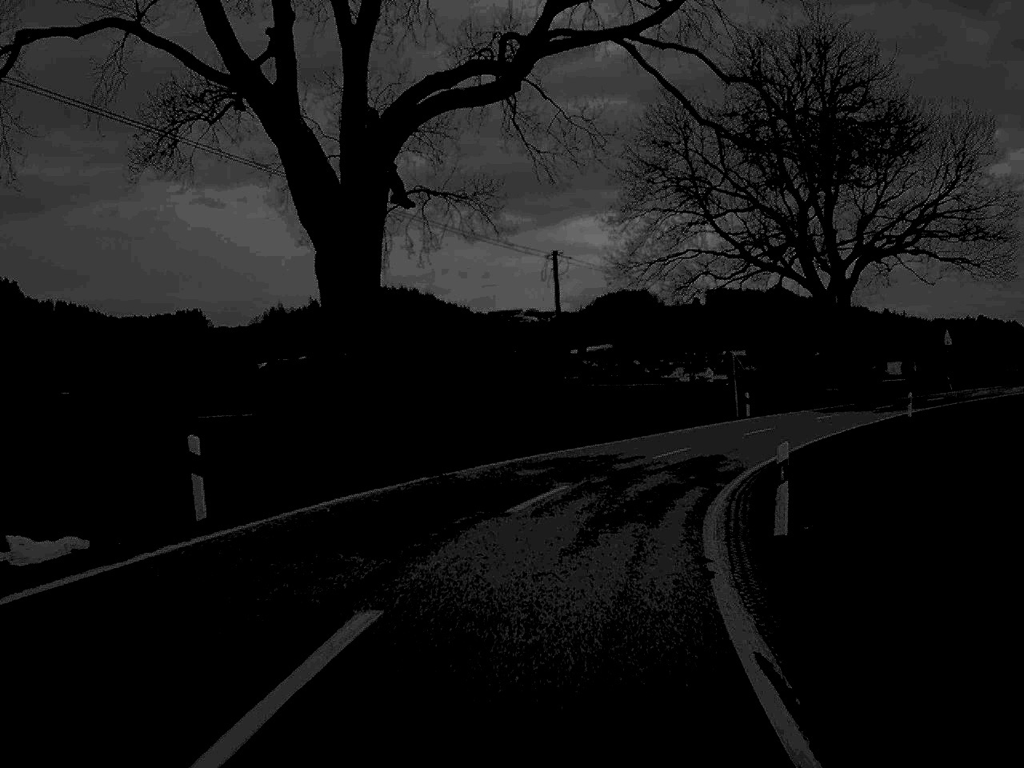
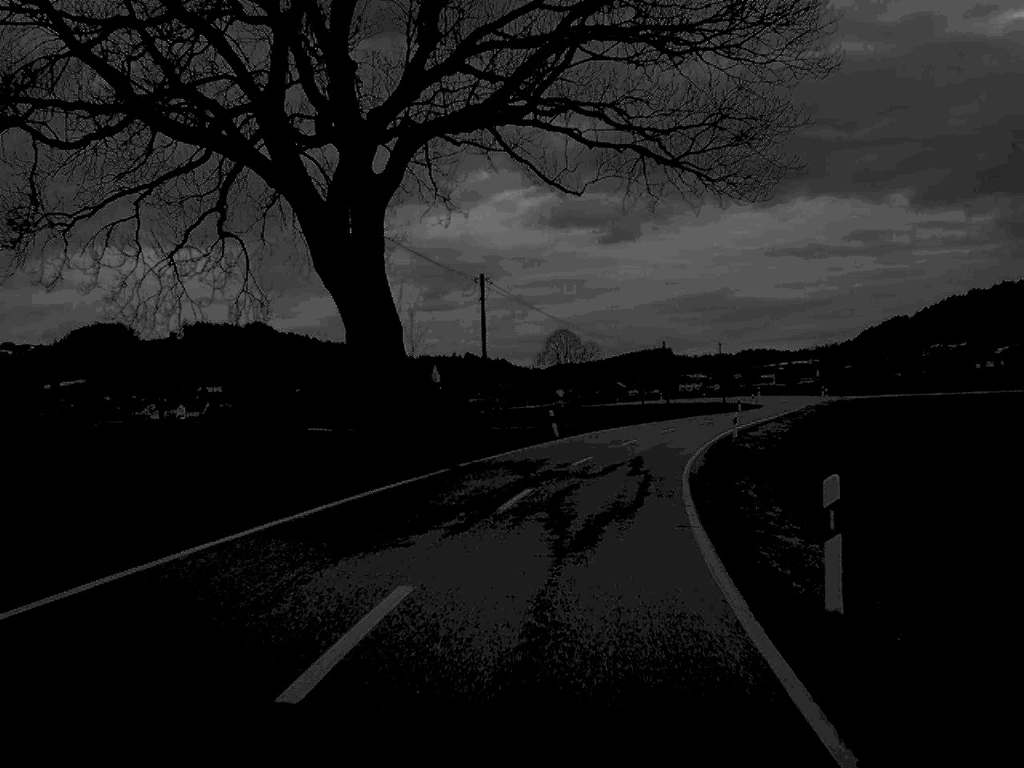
(+9.5, +43.0) m; +23°
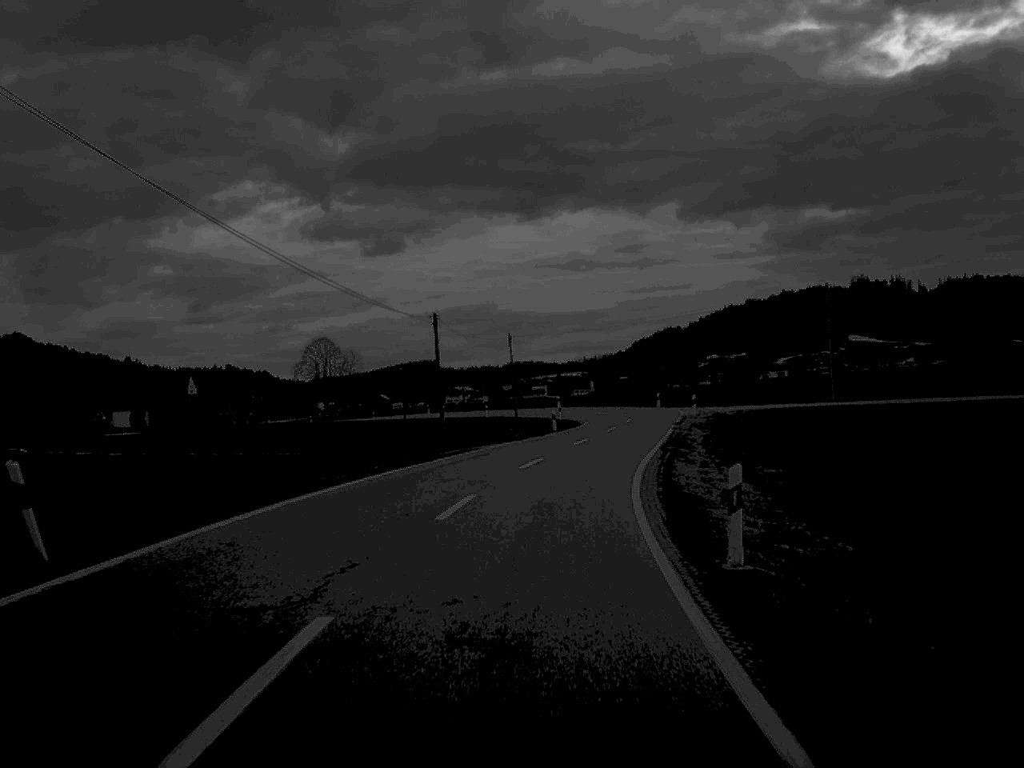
(+3.5, +36.2) m; +10°
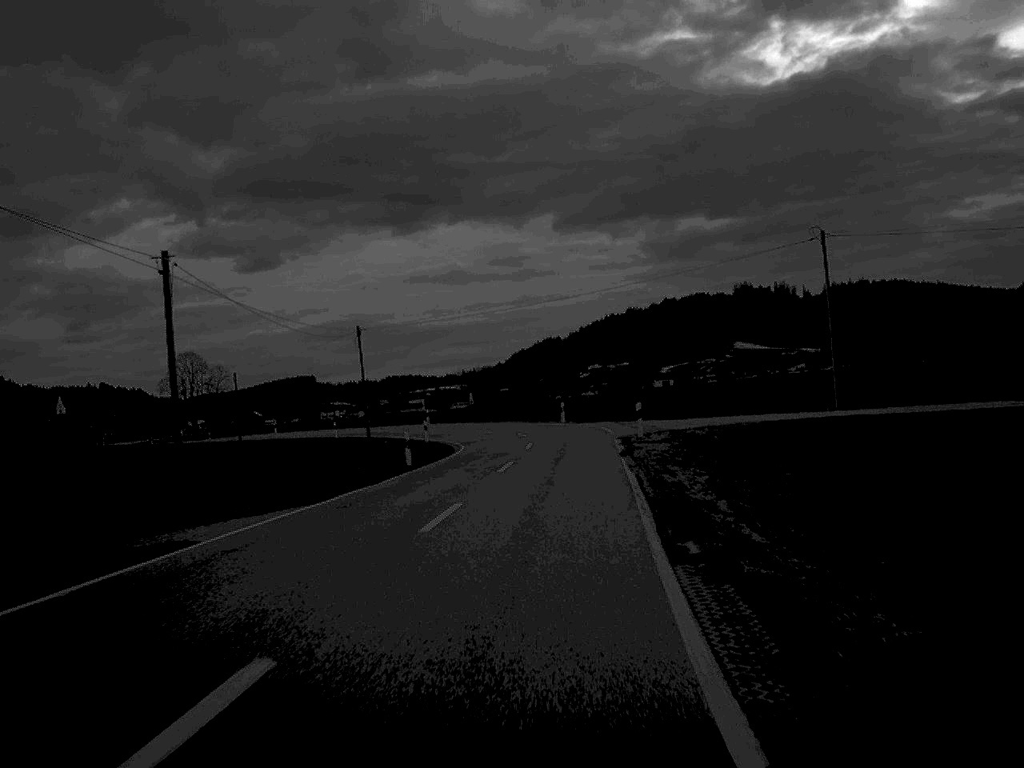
(+1.2, +24.3) m; +5°
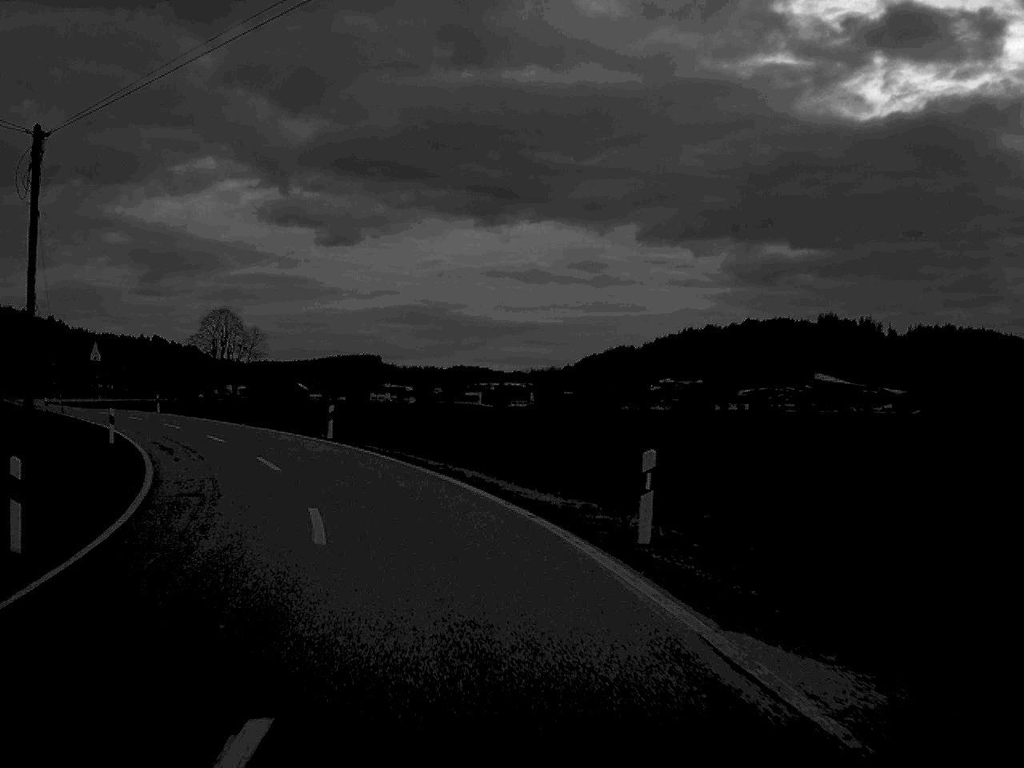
(+1.2, +48.8) m; -3°
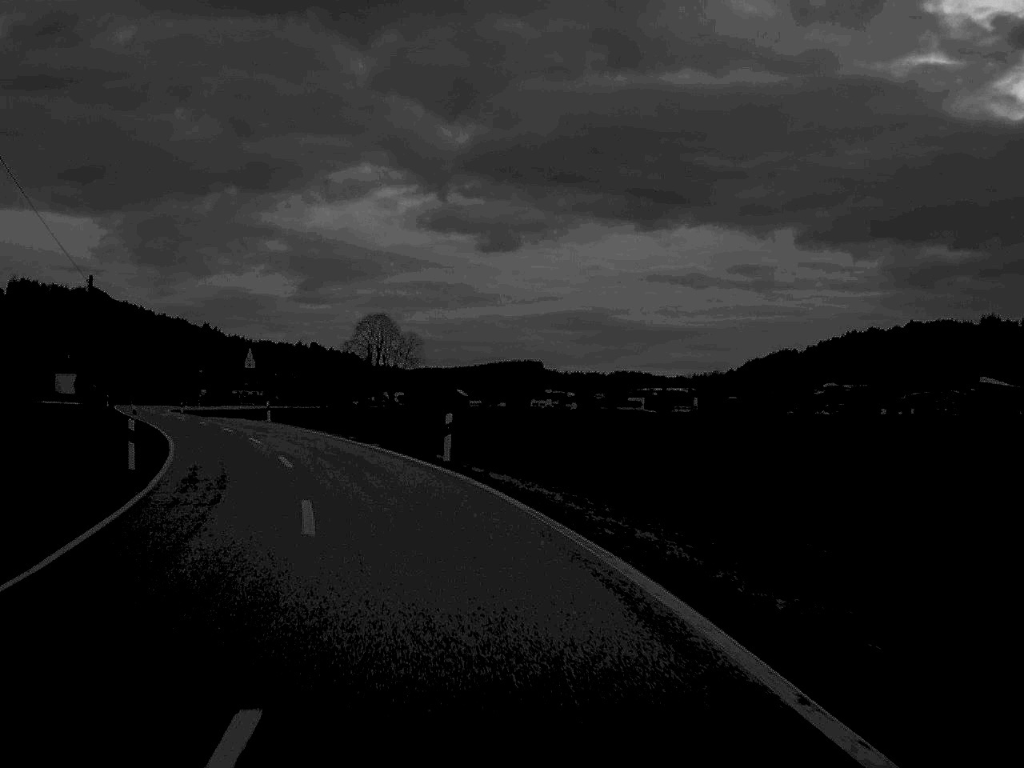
(-0.7, +11.6) m; -7°
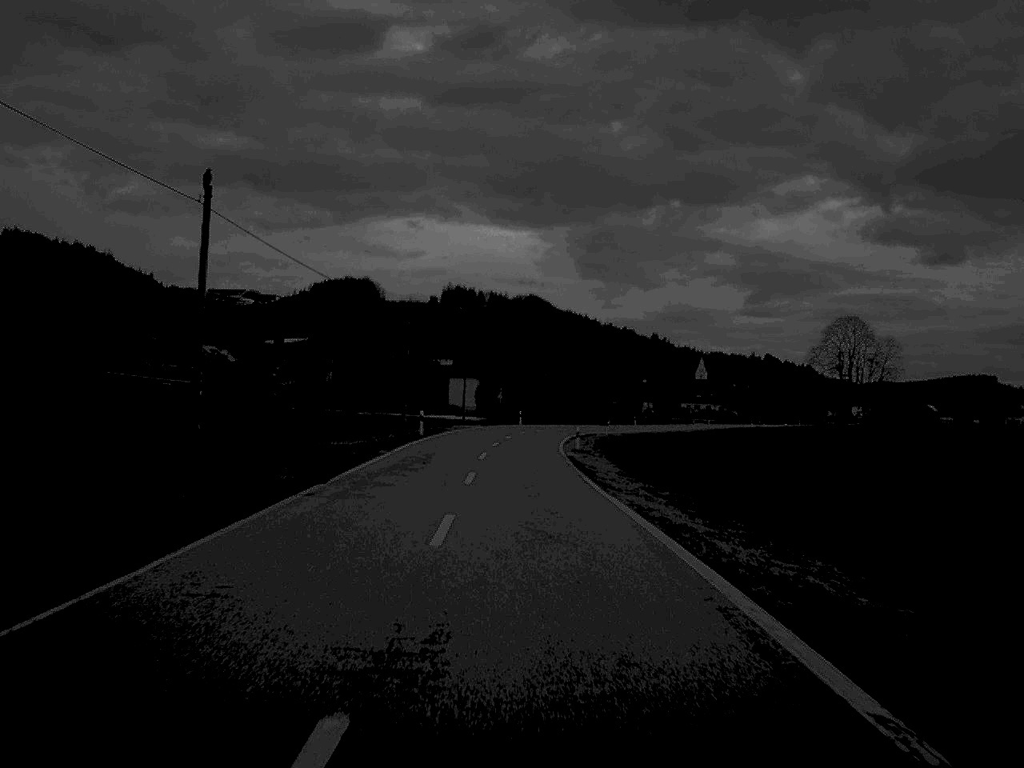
(-12.7, +57.1) m; -20°
